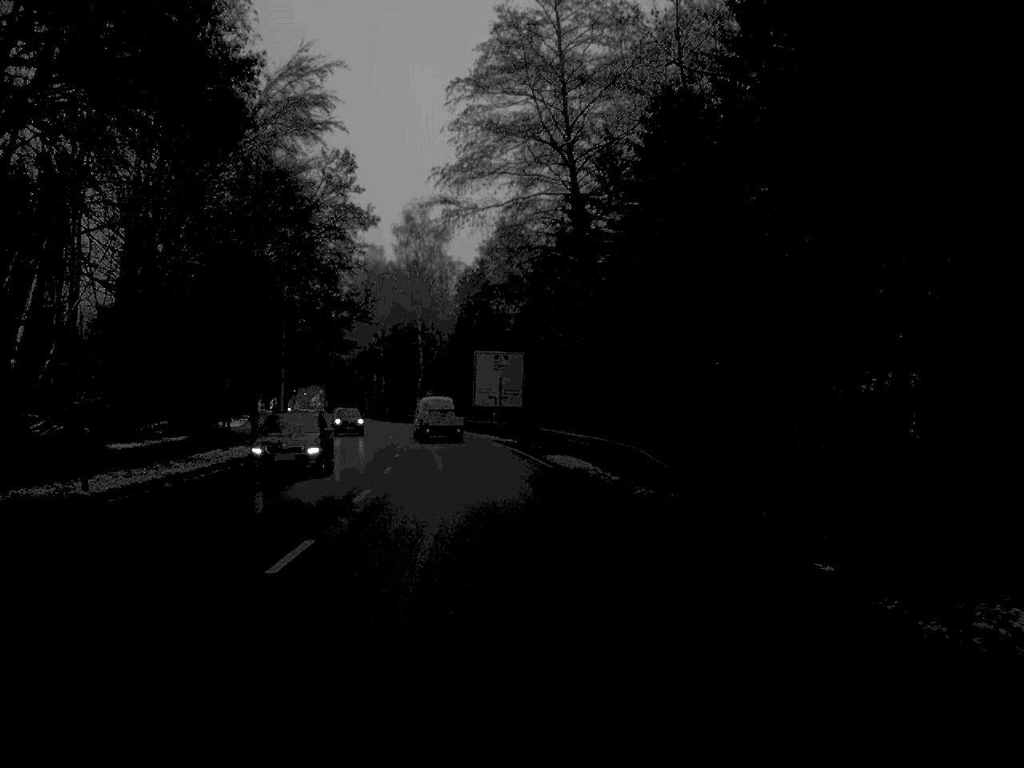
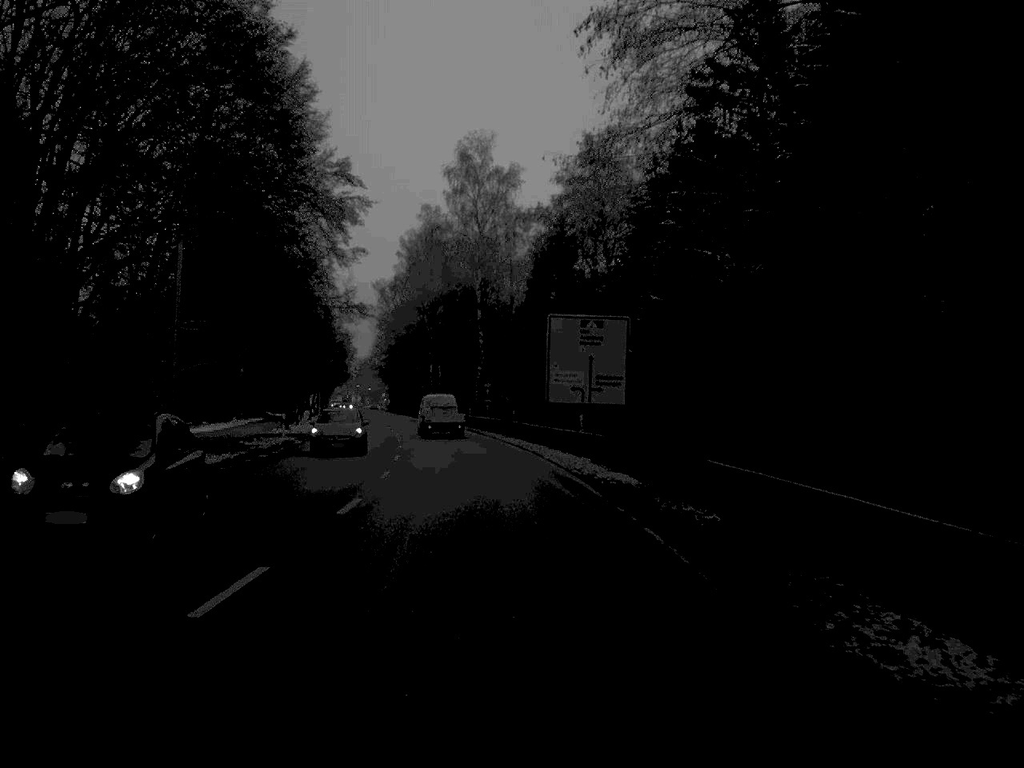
(-0.8, +29.9) m; -4°
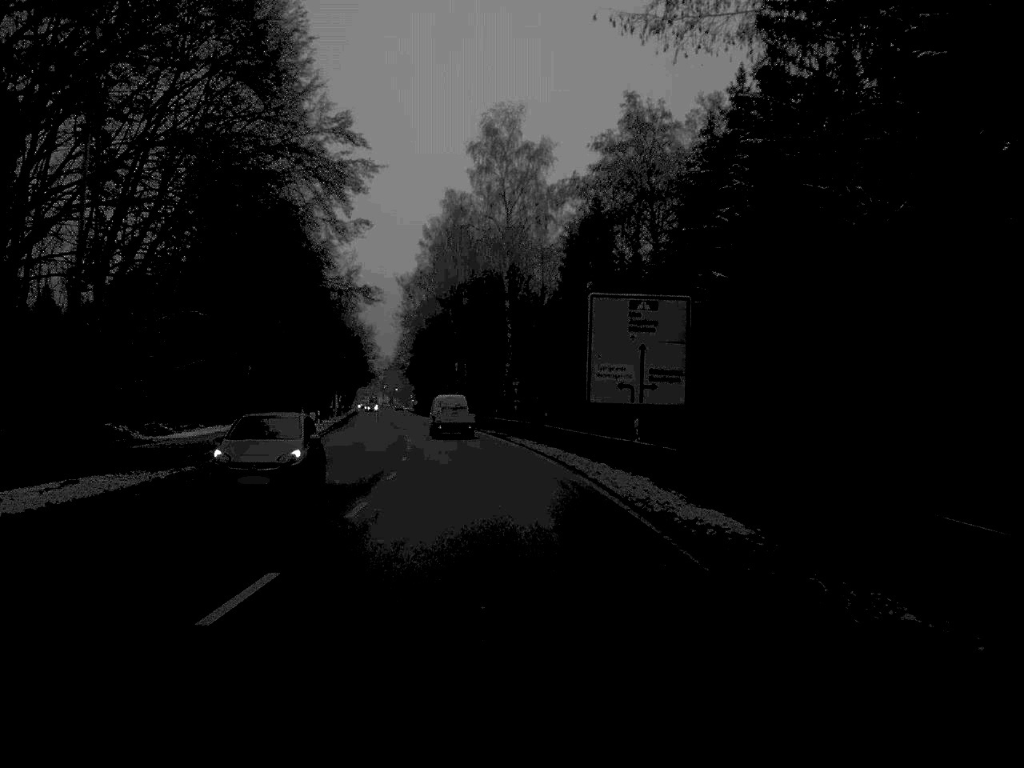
(-0.1, +9.4) m; -1°
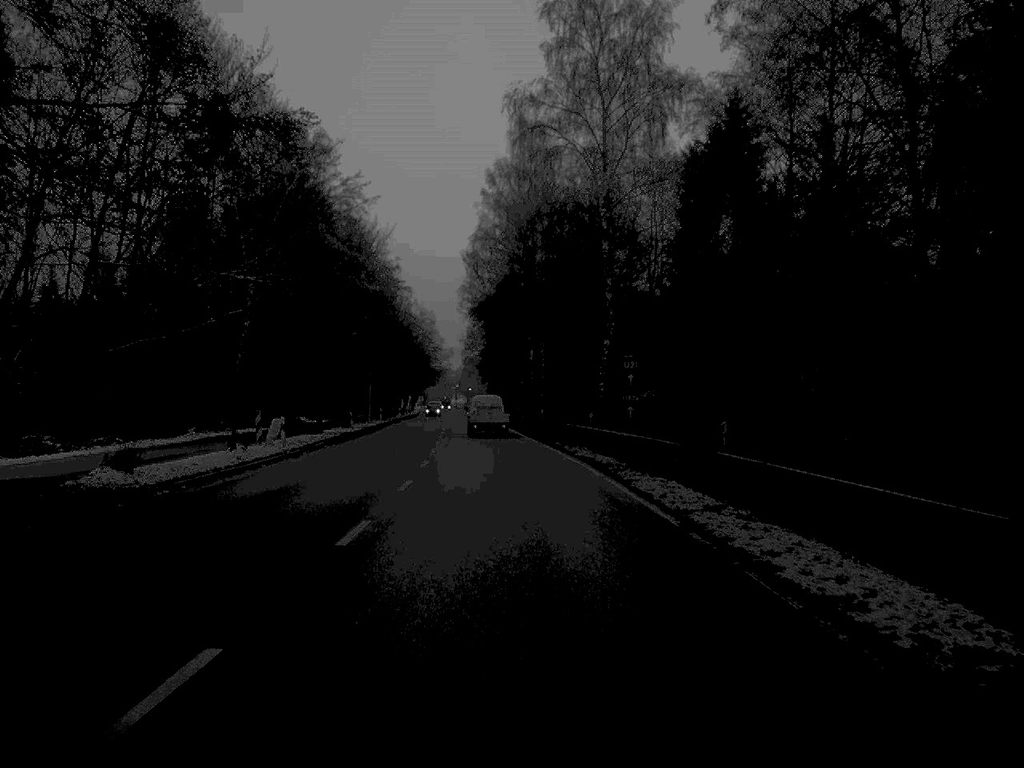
(-1.1, +31.0) m; -4°
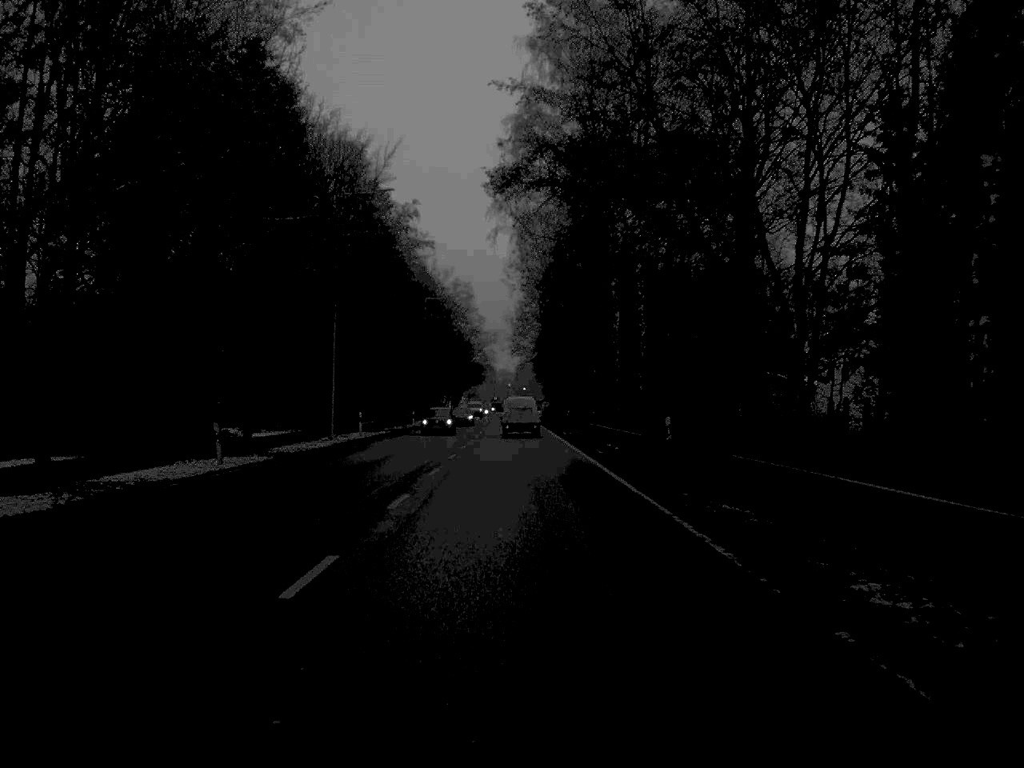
(-1.0, +40.2) m; -3°
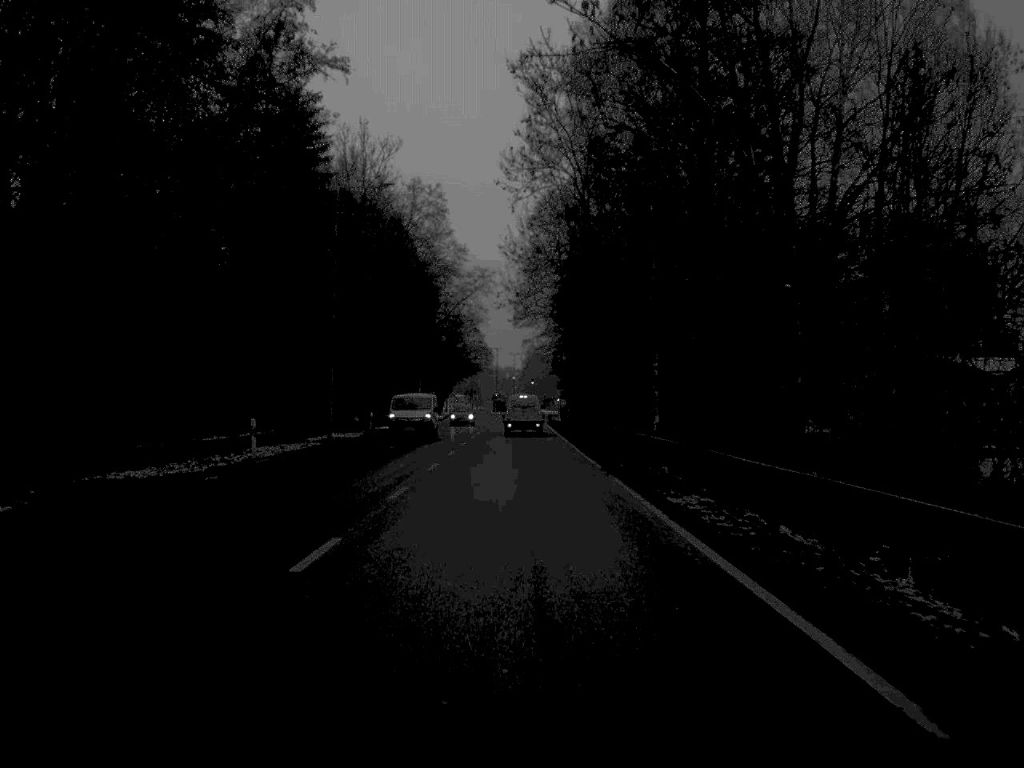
(-0.2, +52.8) m; 0°
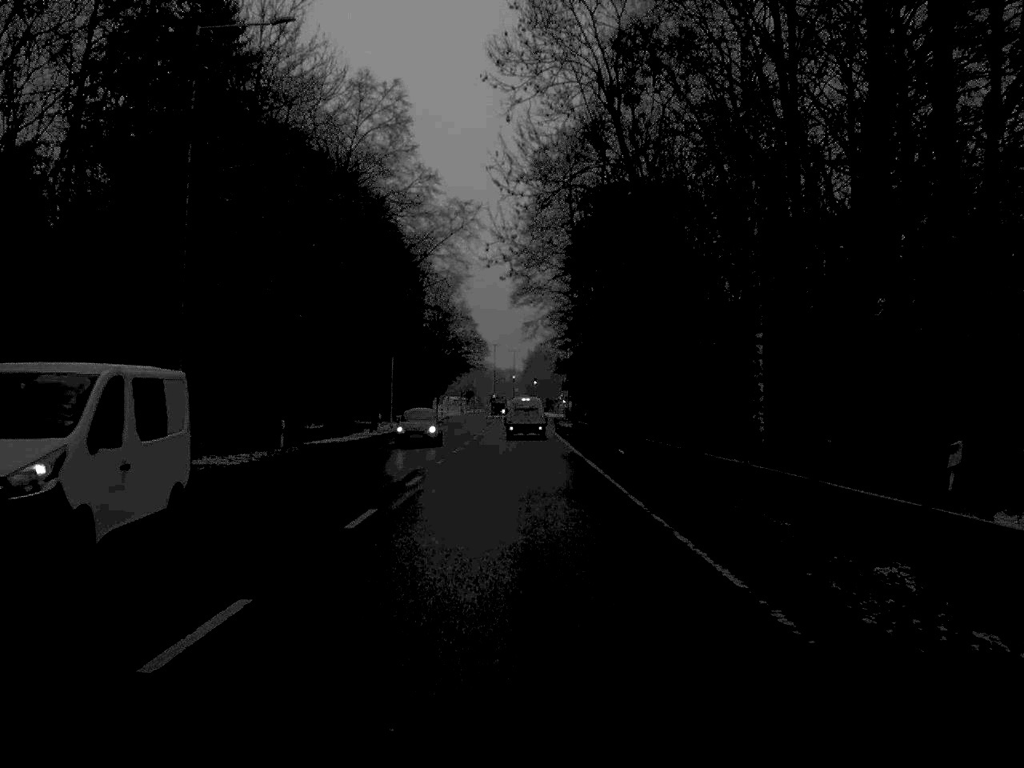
(0.0, +22.7) m; 0°
